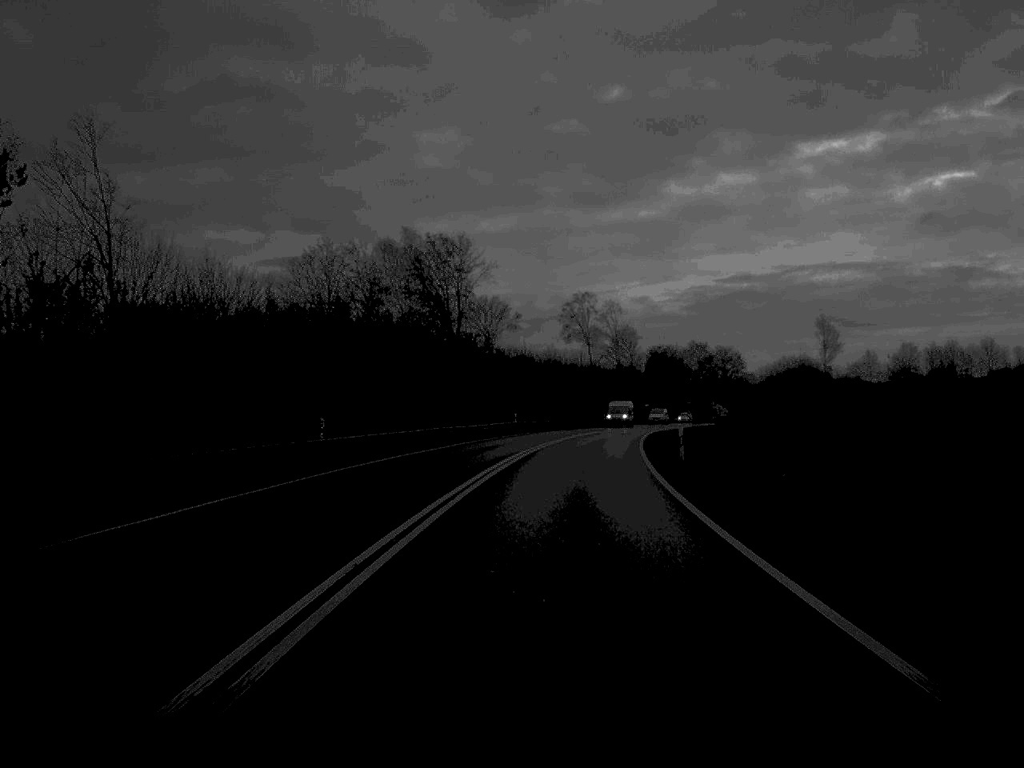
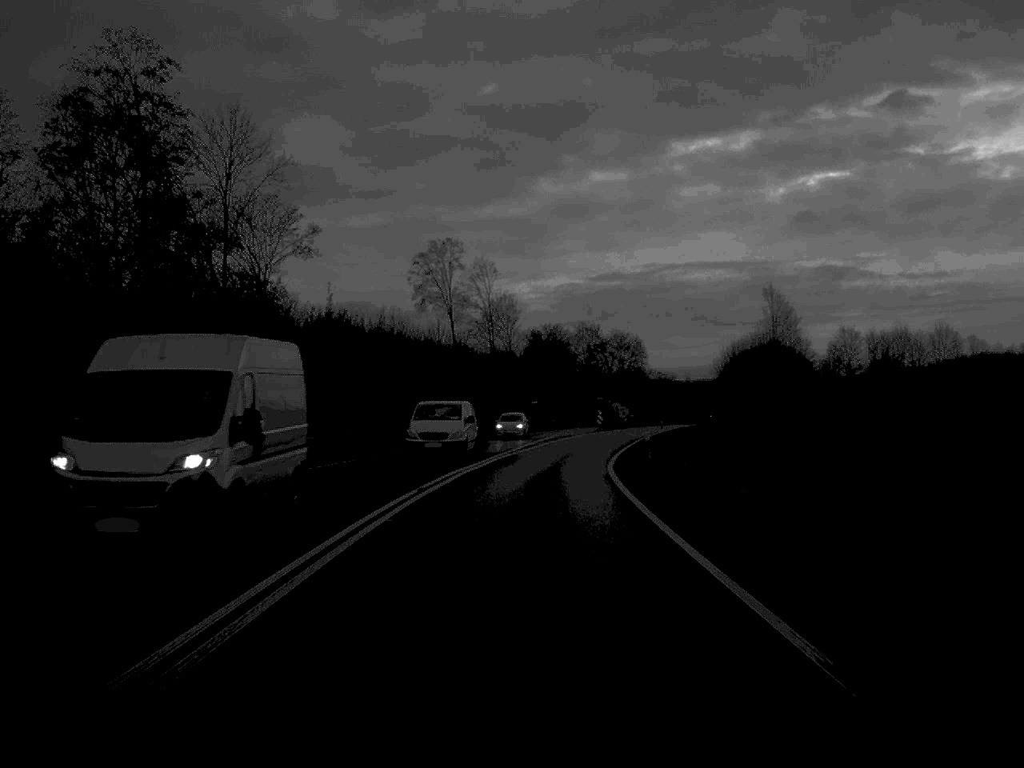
(+2.8, +52.8) m; +6°
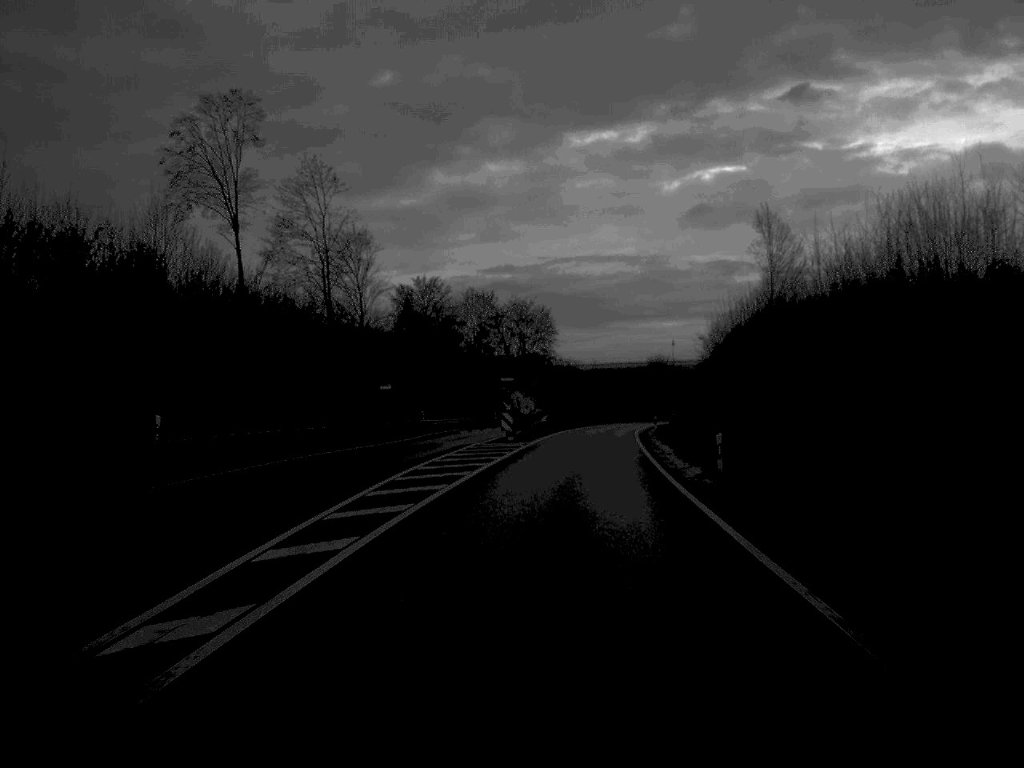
(+2.2, +53.0) m; +5°
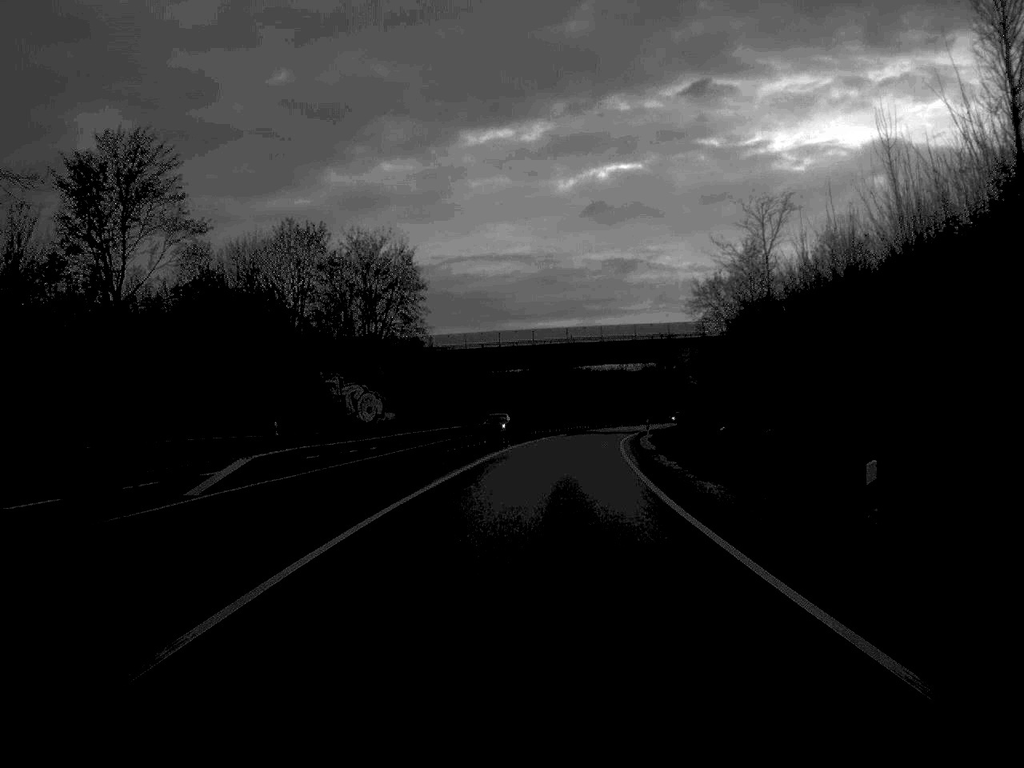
(+3.2, +63.5) m; +5°
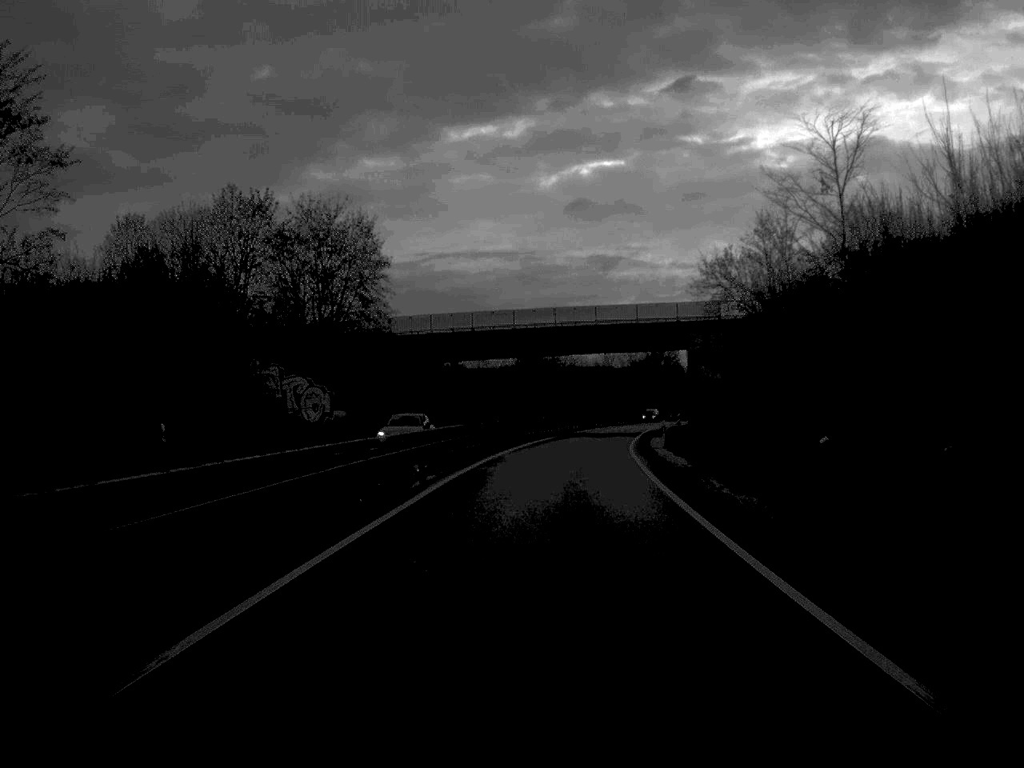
(+0.1, +14.9) m; +1°
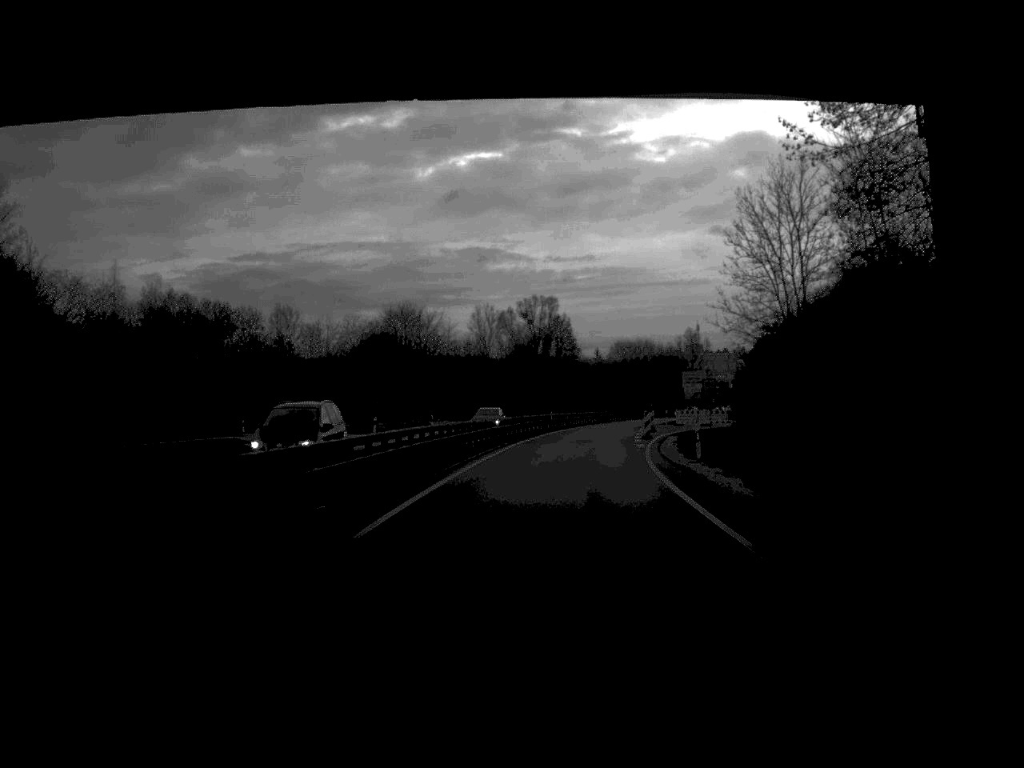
(+3.2, +63.6) m; +6°
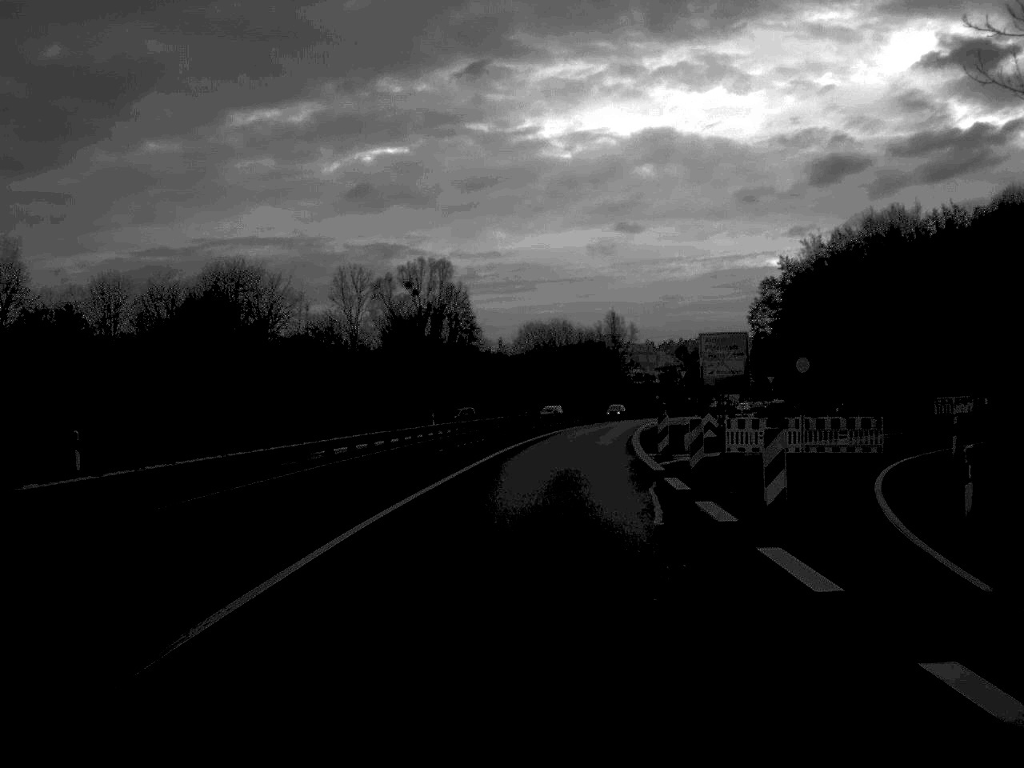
(+2.2, +53.0) m; +4°
